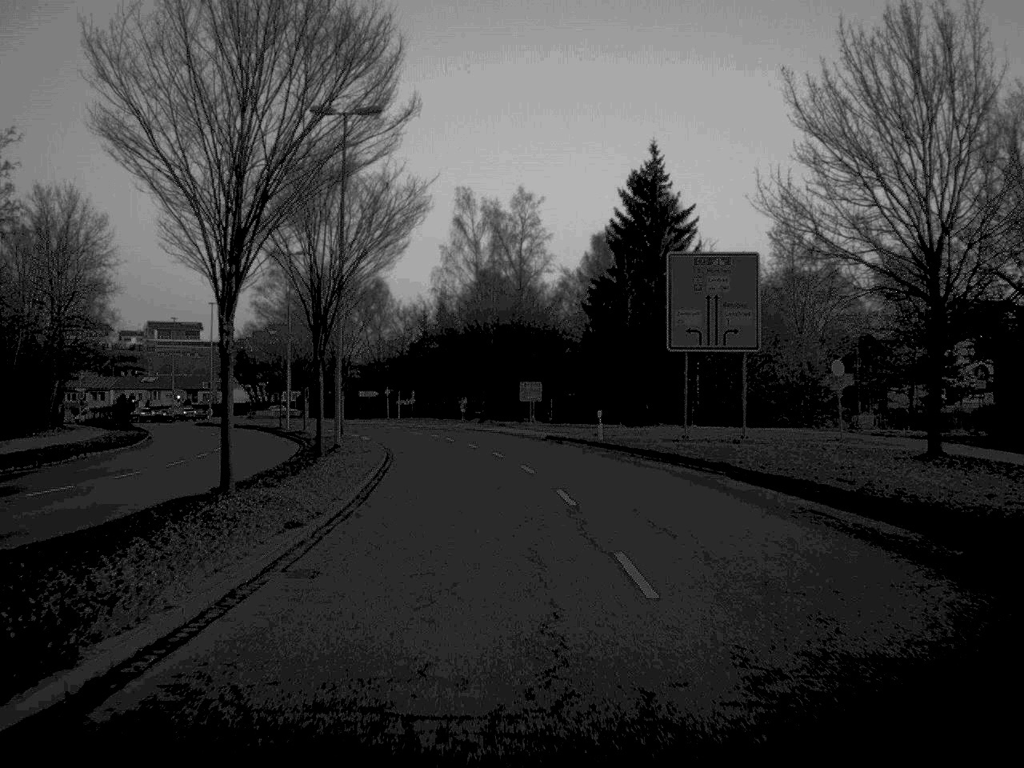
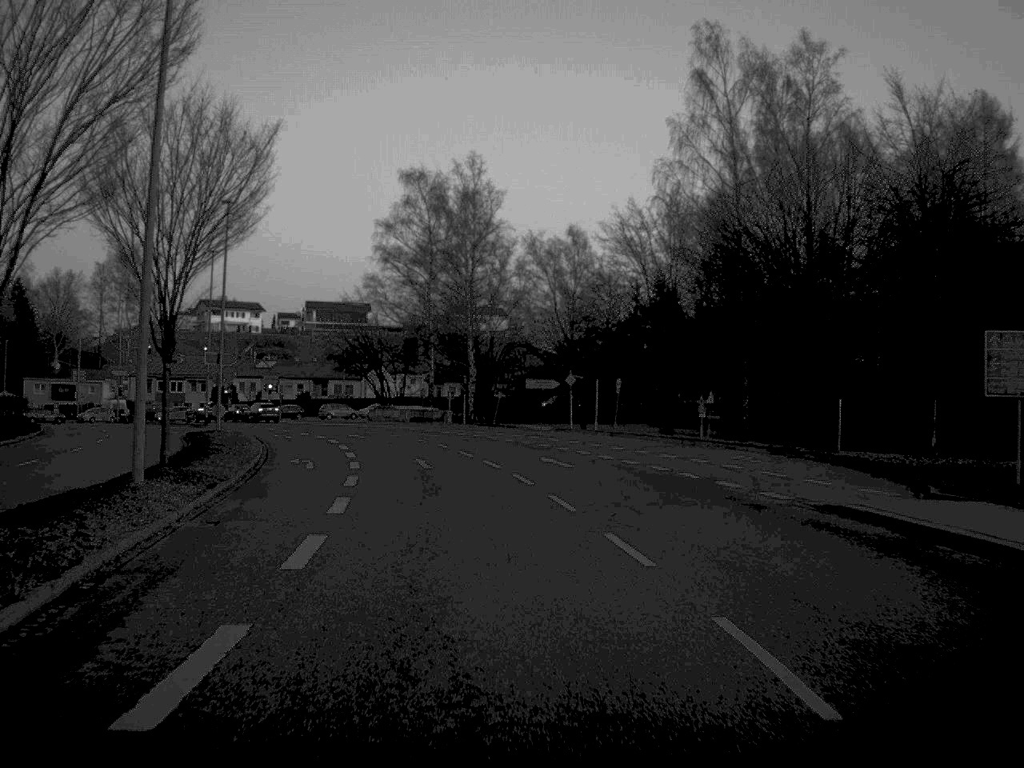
(-4.4, +54.0) m; -9°
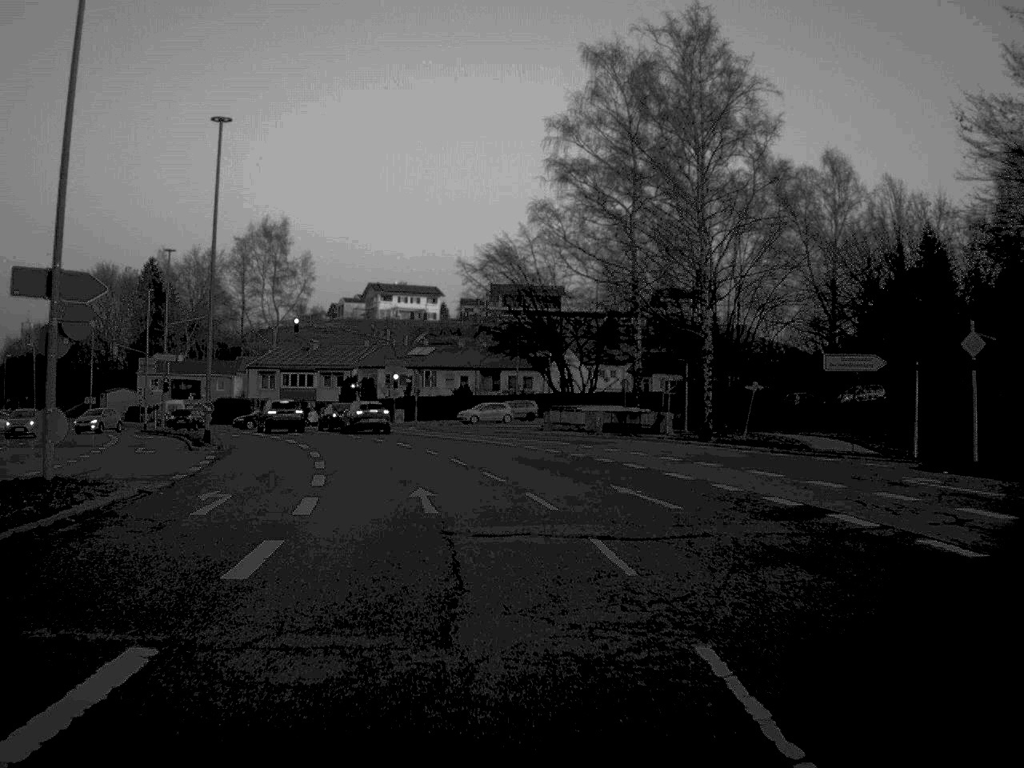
(-2.6, +36.9) m; -9°
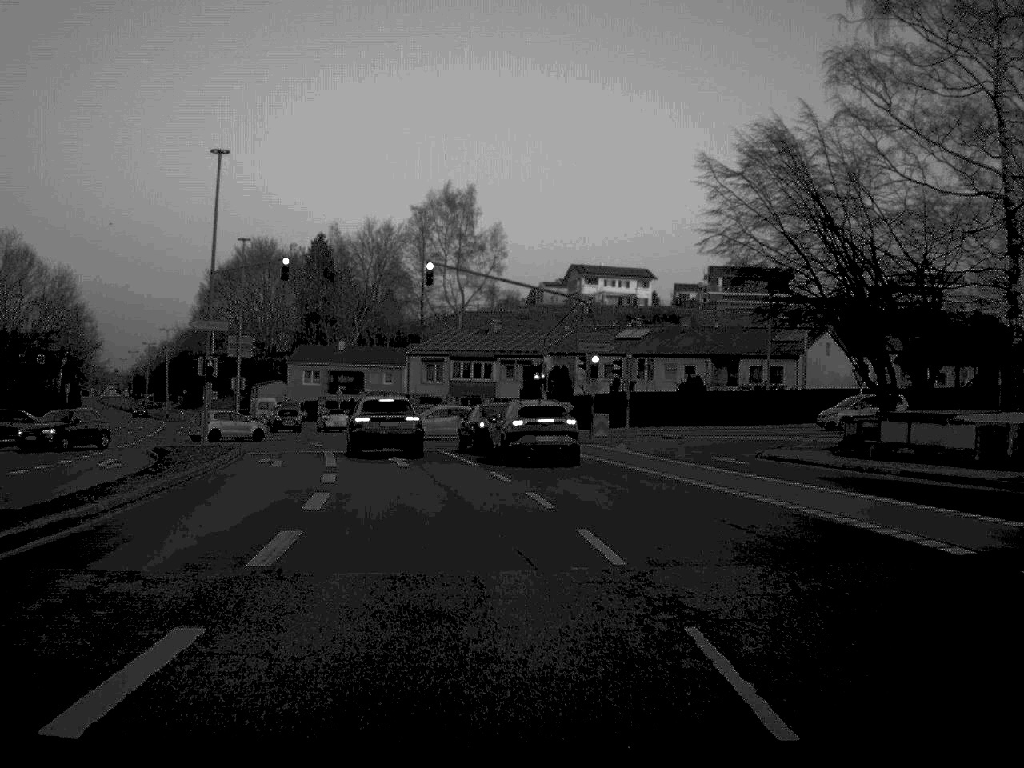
(-2.3, +29.1) m; -9°
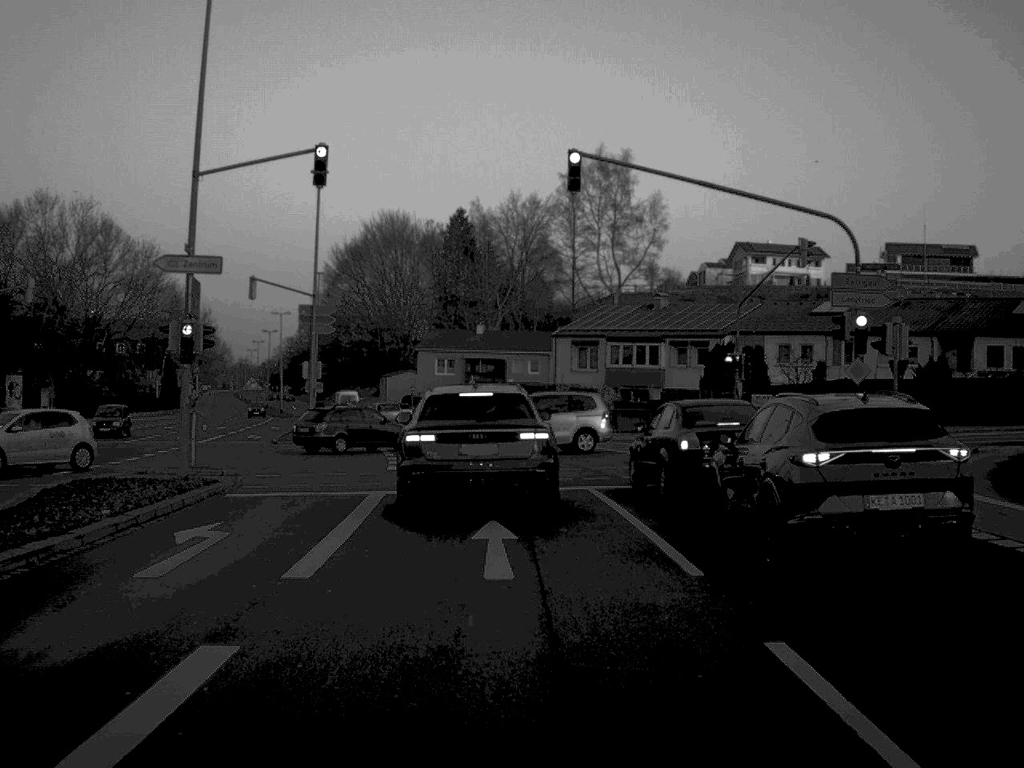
(-1.1, +19.0) m; -7°
